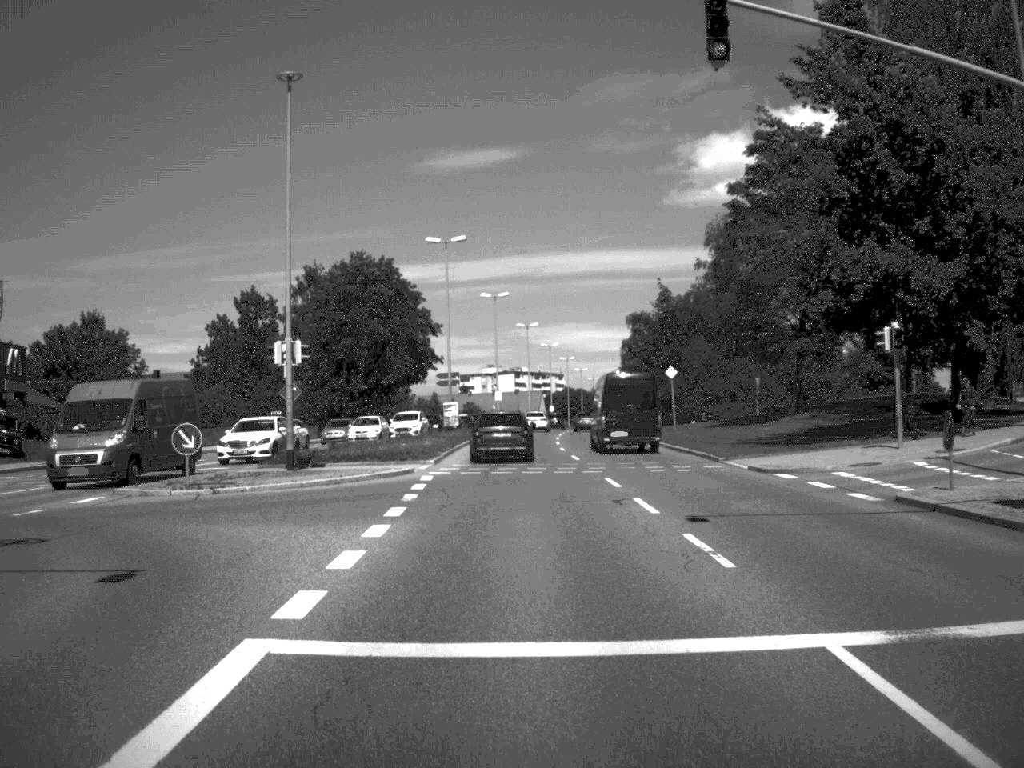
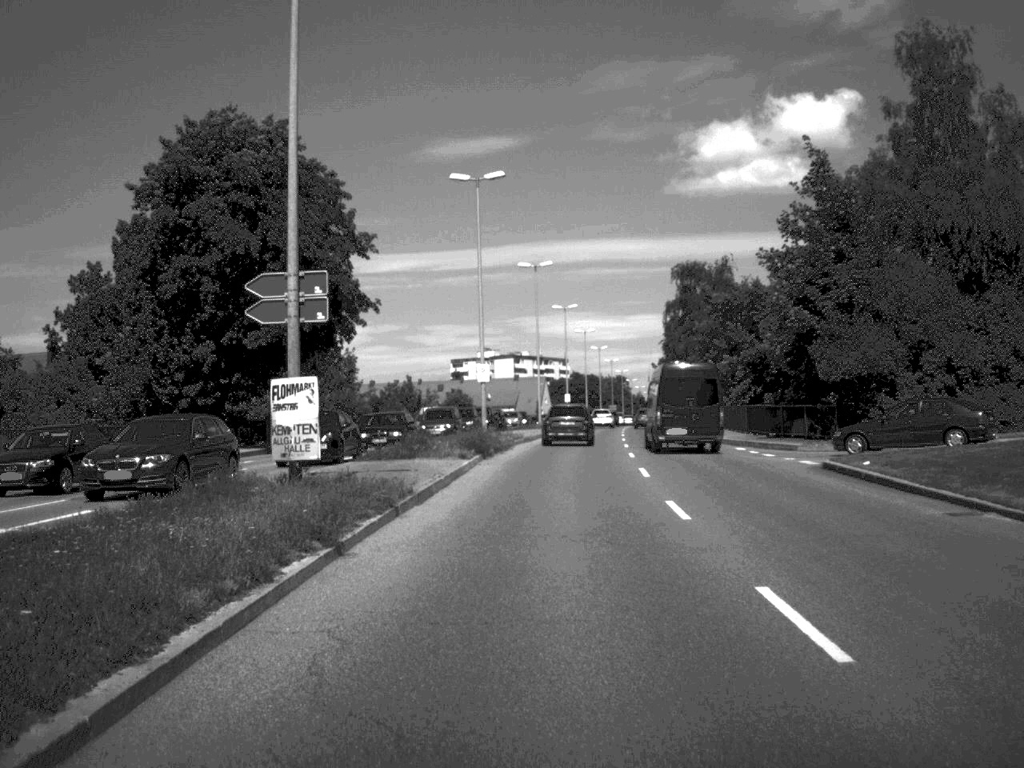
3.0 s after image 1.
(-0.6, +46.8) m; 0°
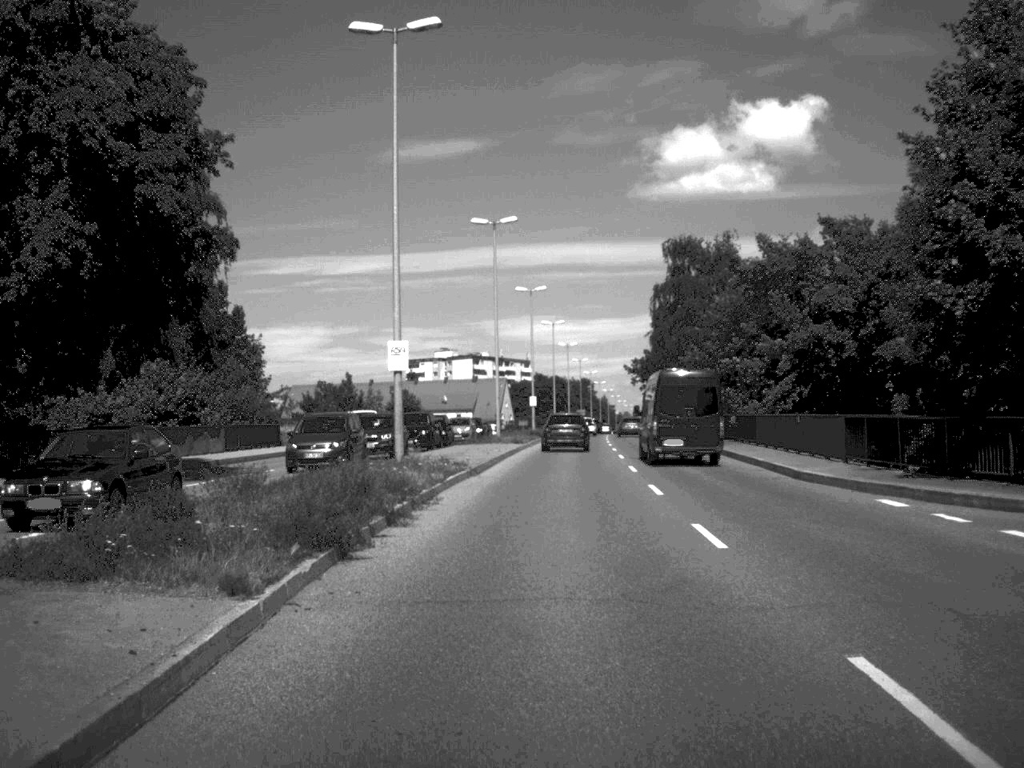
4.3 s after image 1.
(+0.3, +20.4) m; +2°
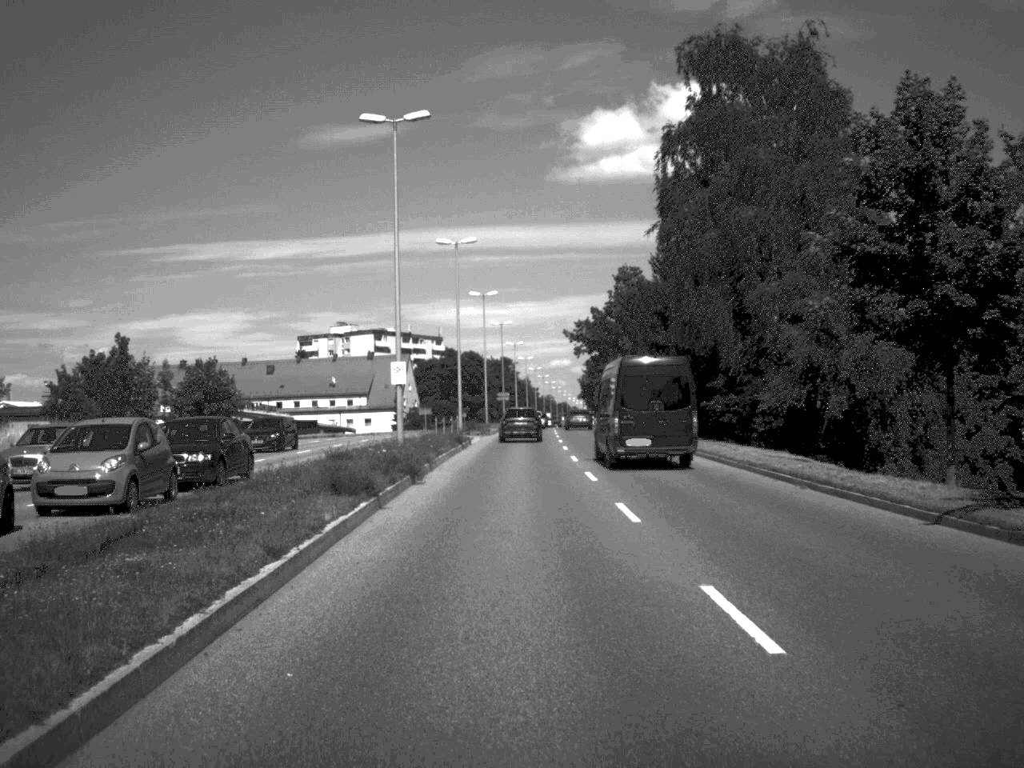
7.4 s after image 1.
(+1.6, +49.9) m; +3°
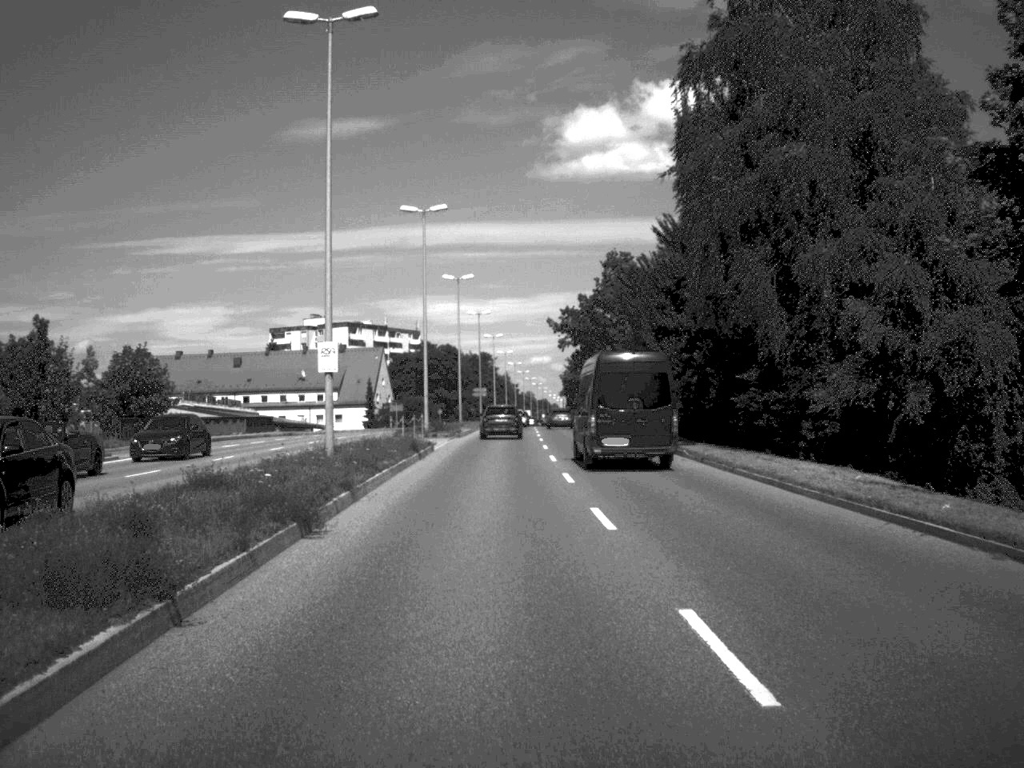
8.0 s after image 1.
(+0.1, +10.1) m; +1°
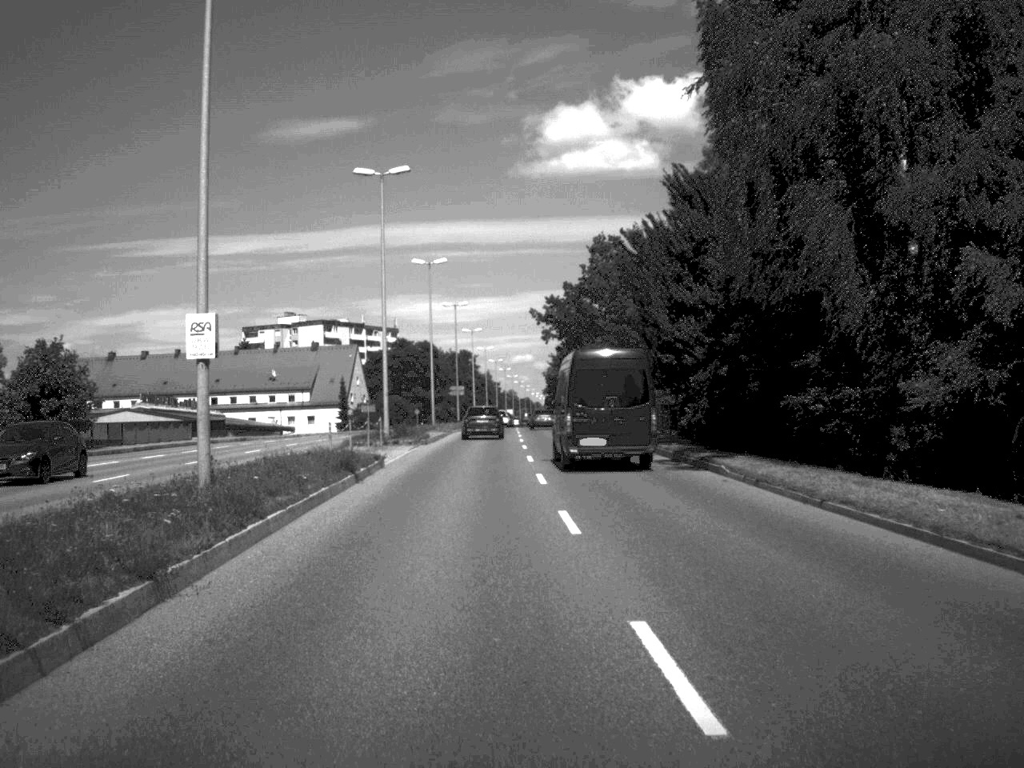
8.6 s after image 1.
(+0.1, +9.4) m; +1°
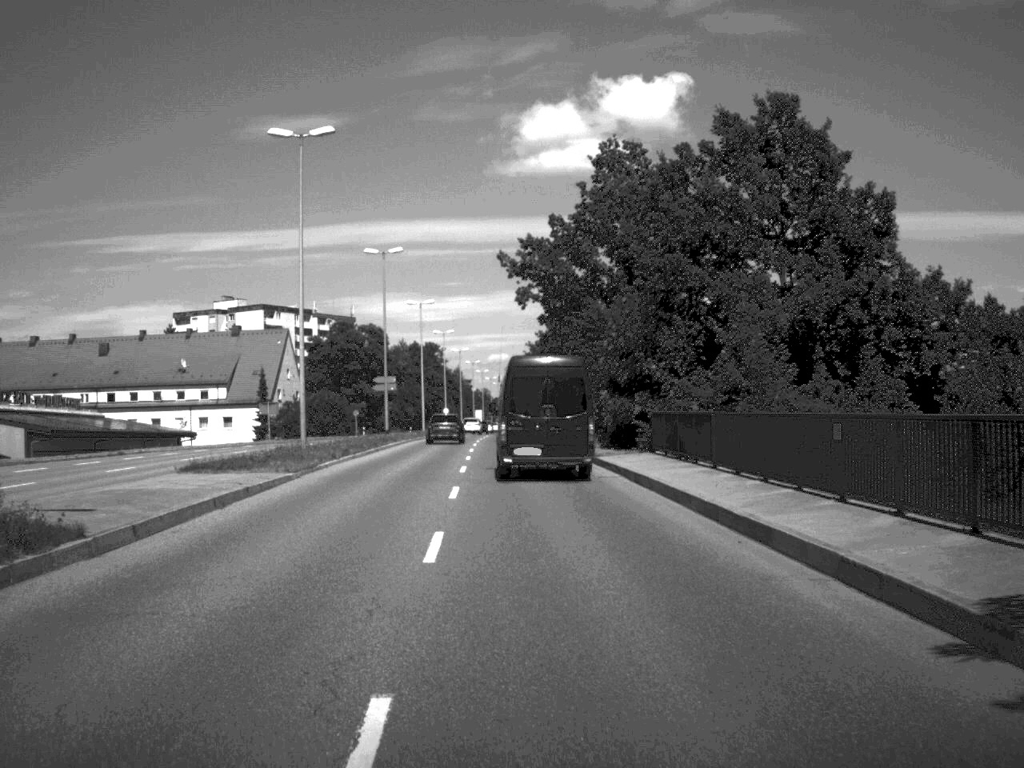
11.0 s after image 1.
(+0.4, +37.2) m; +1°
